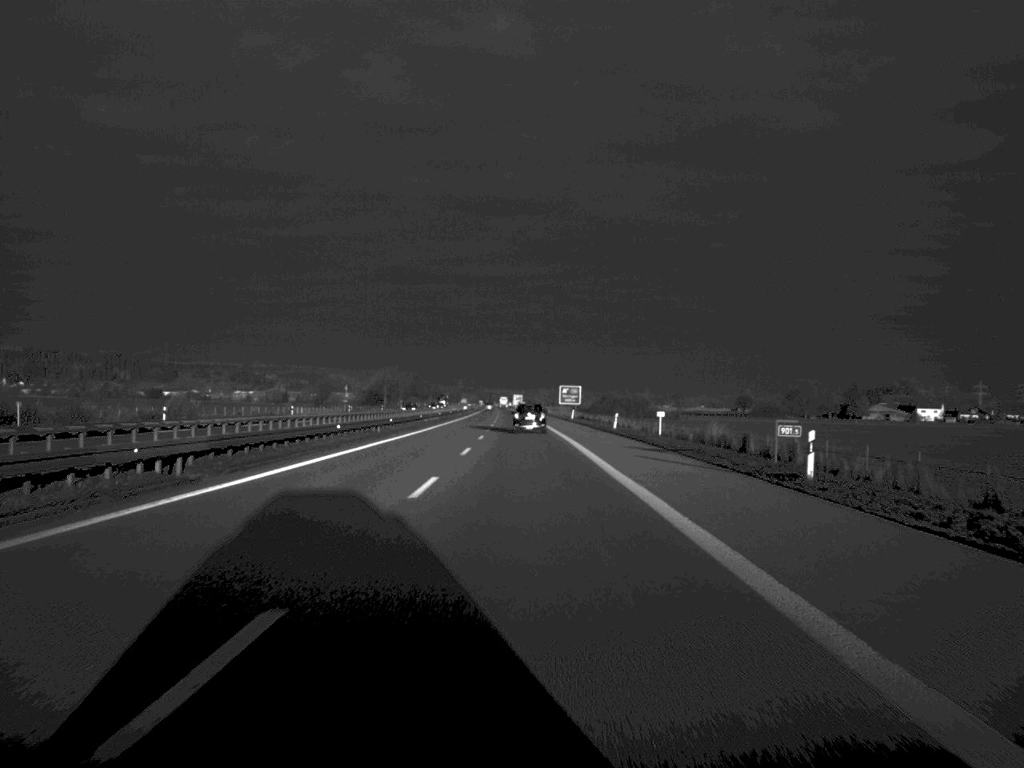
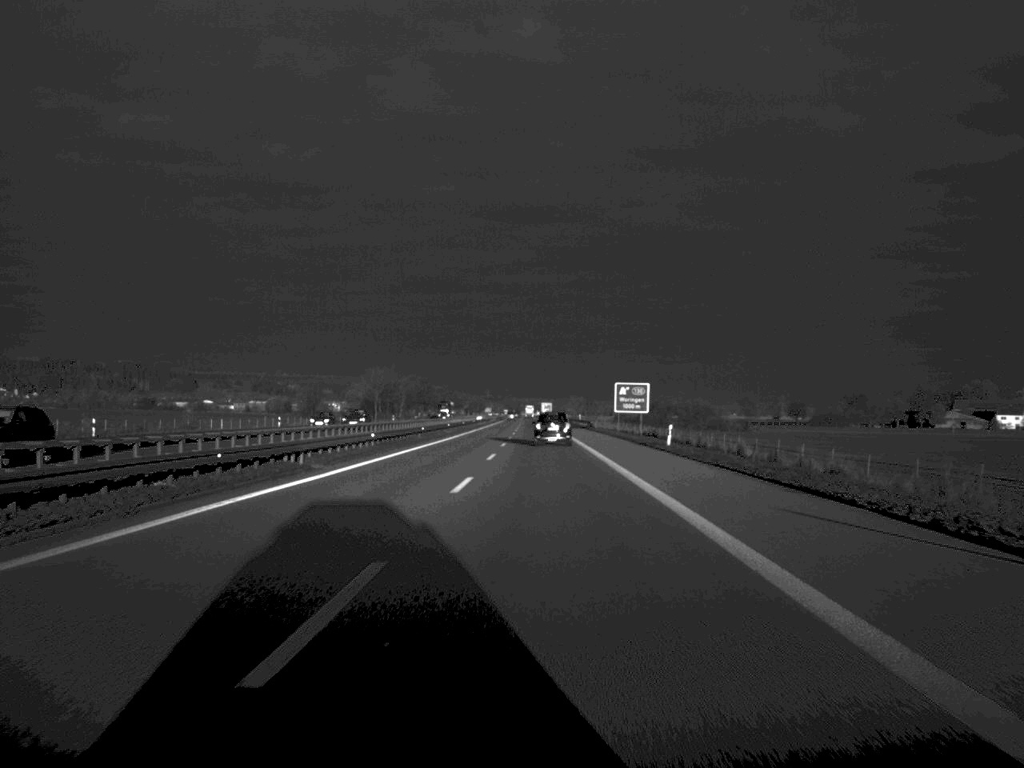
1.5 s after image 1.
(-0.6, +67.3) m; -1°
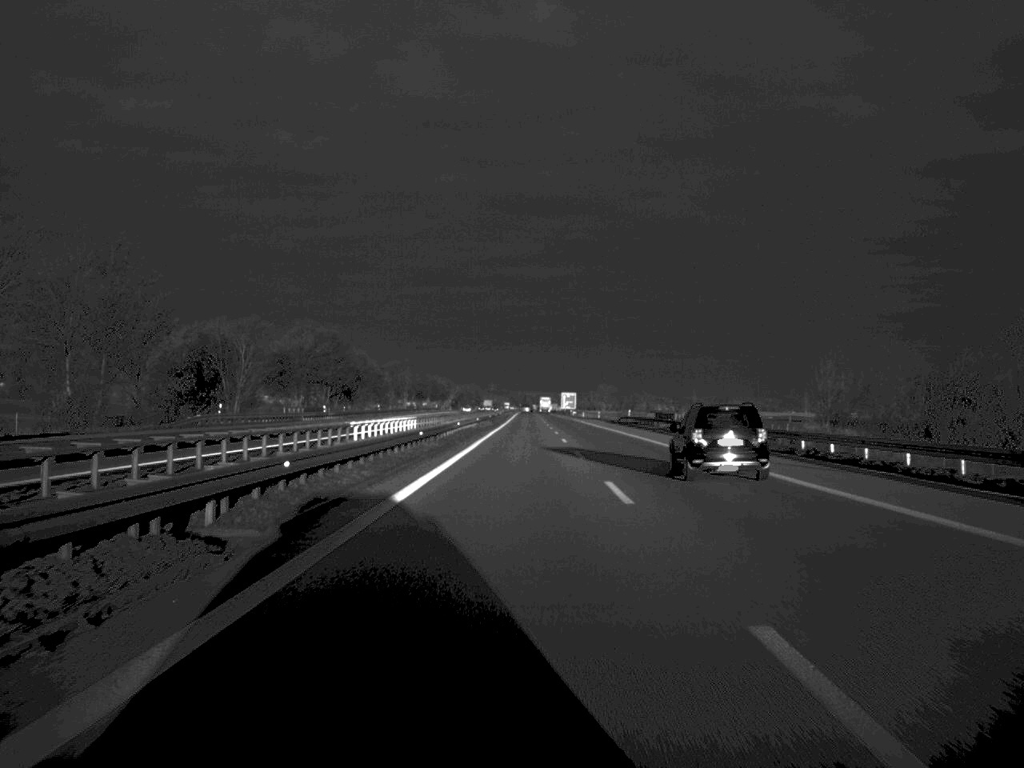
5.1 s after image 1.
(-2.5, +183.8) m; 0°
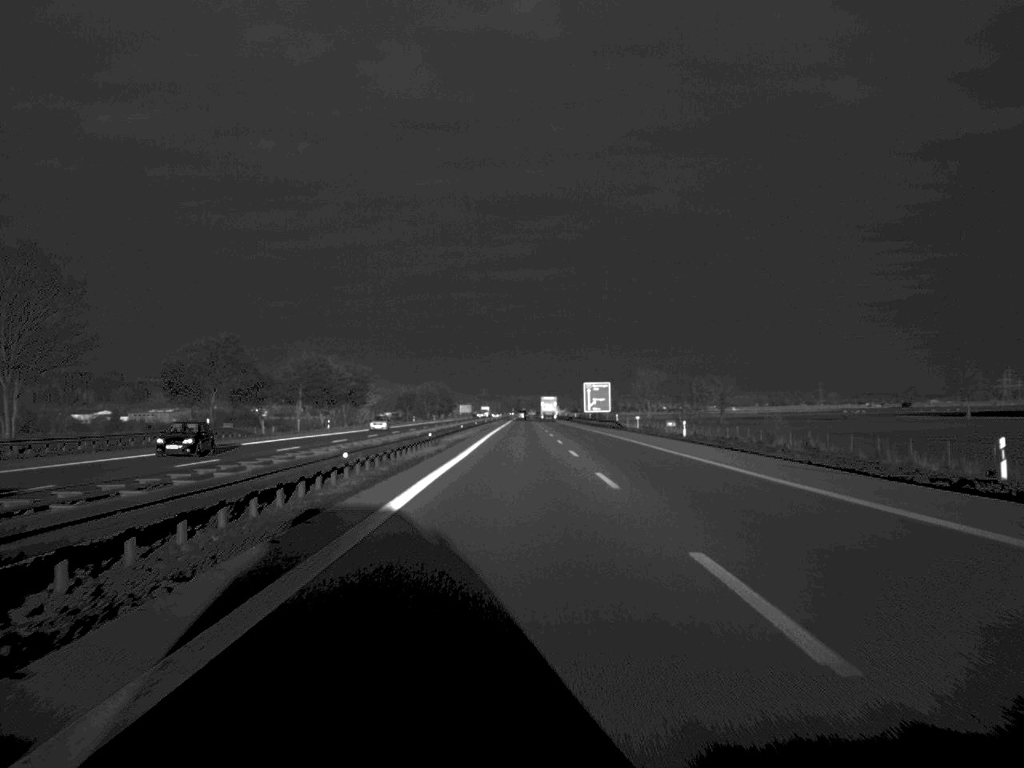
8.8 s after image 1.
(+0.3, +191.4) m; 0°
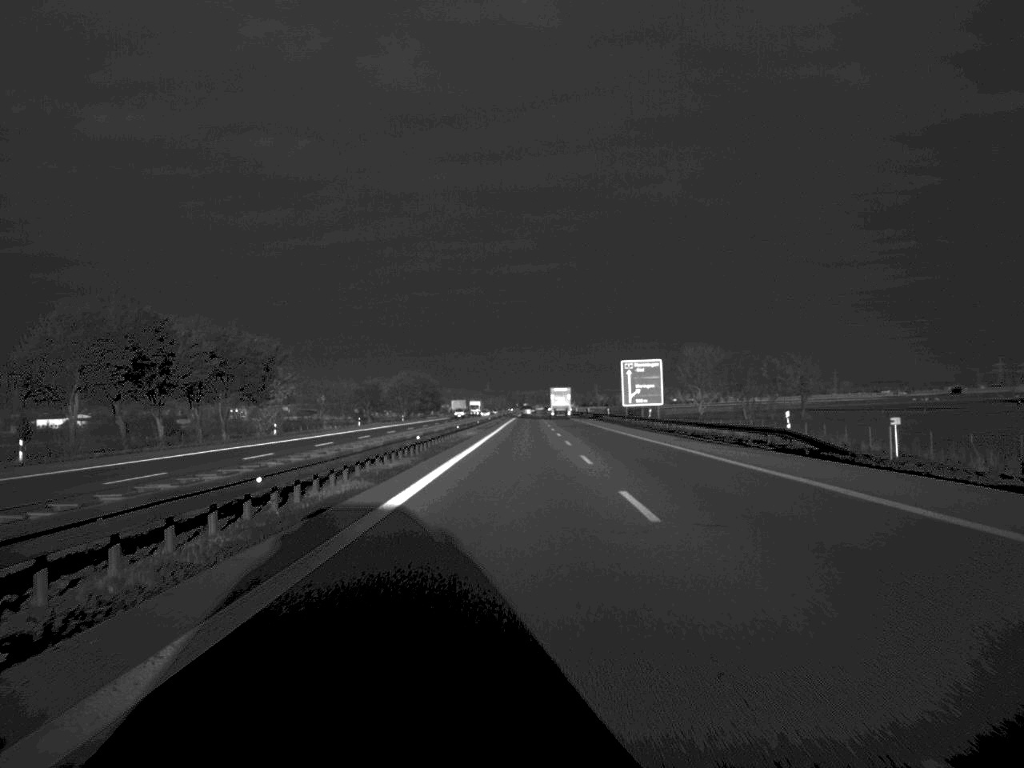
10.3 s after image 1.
(-0.2, +79.9) m; 0°
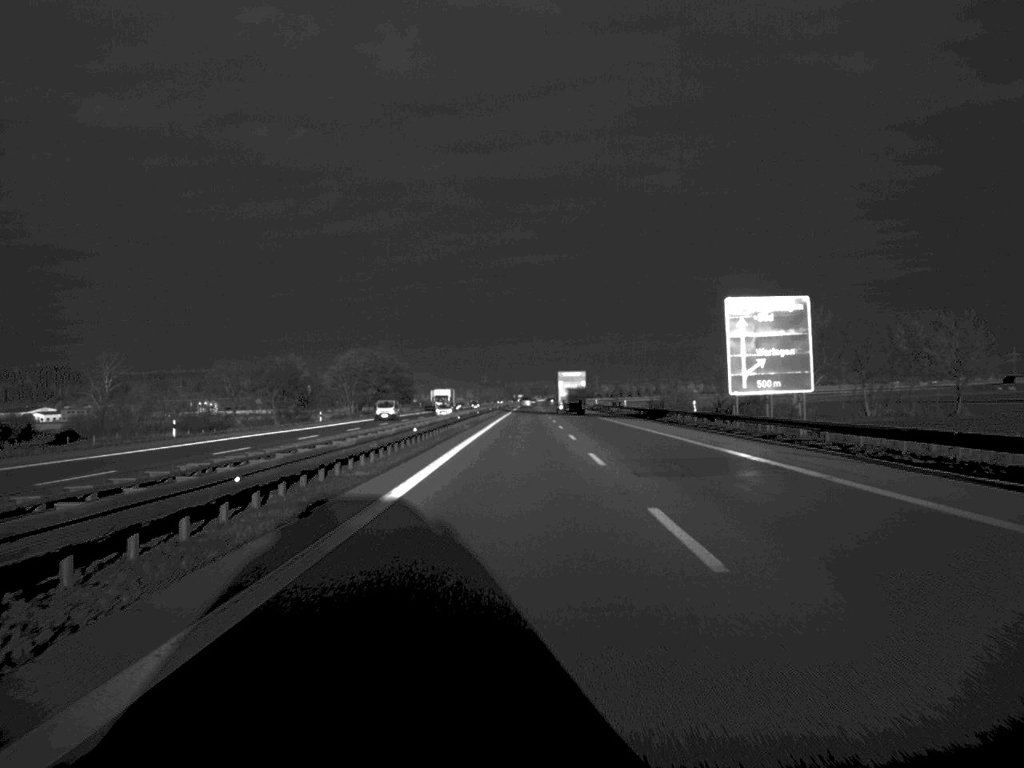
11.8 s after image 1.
(+0.1, +78.0) m; 0°
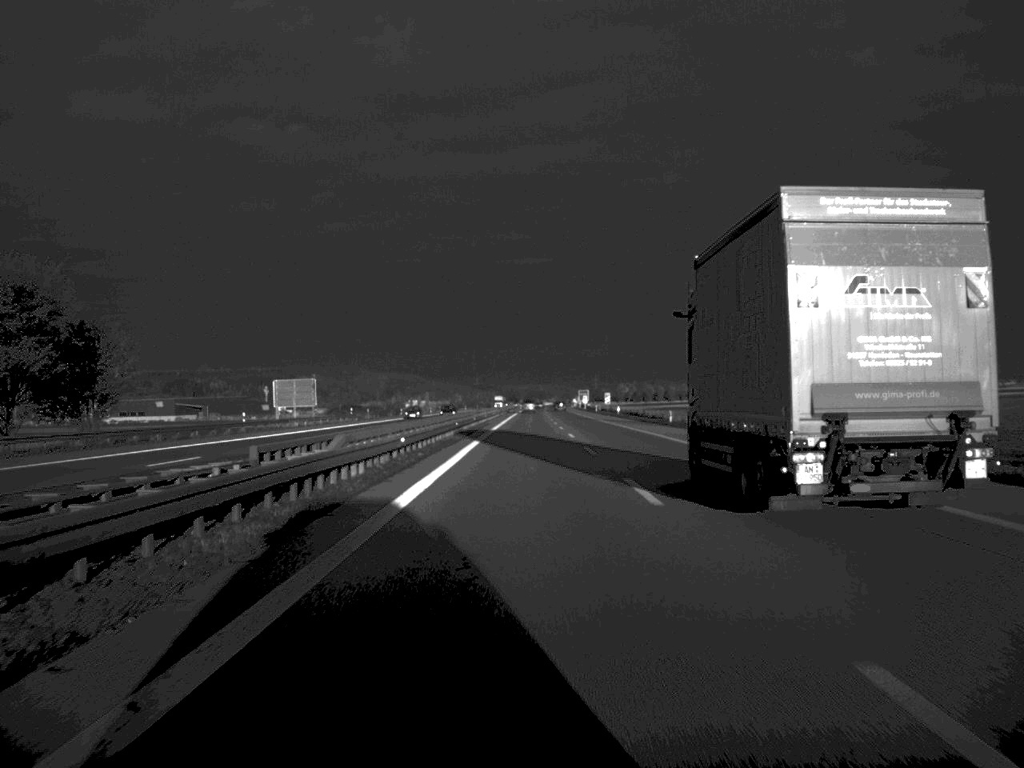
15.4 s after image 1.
(+0.2, +188.5) m; 0°
